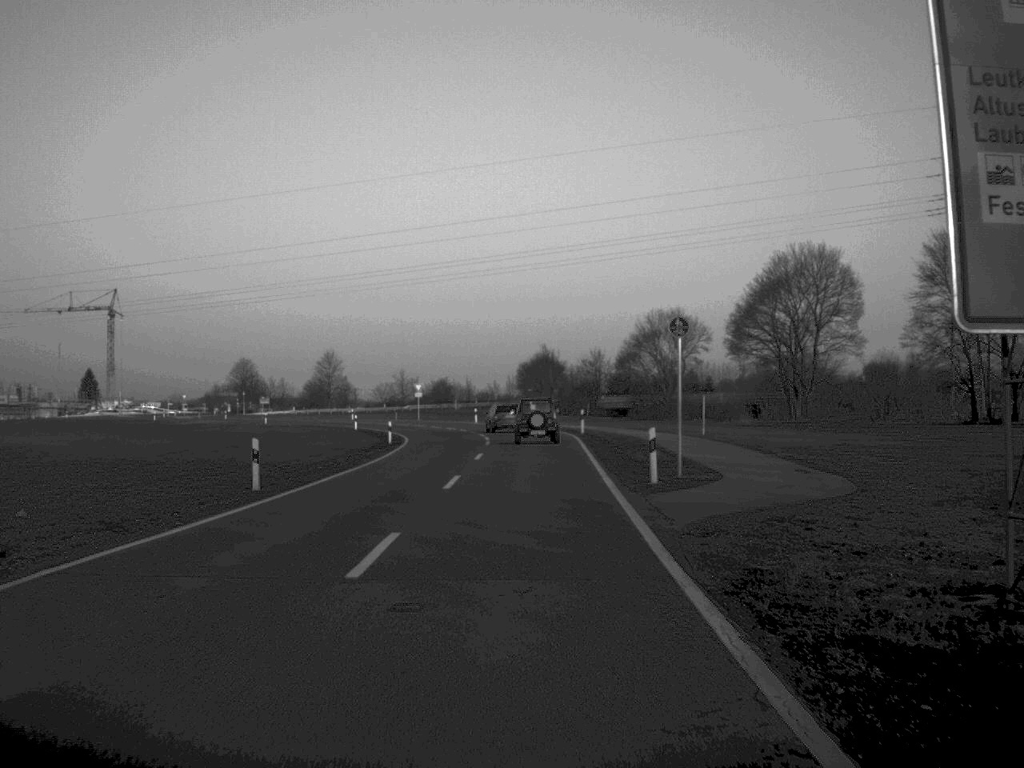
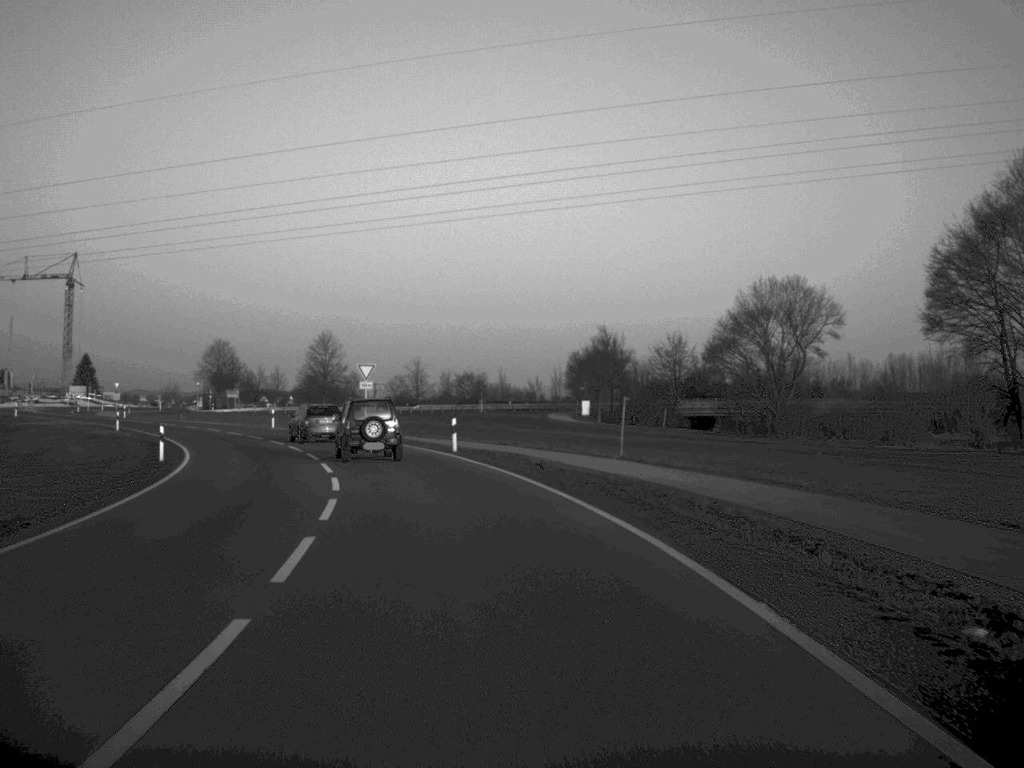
(+0.2, +54.2) m; -2°
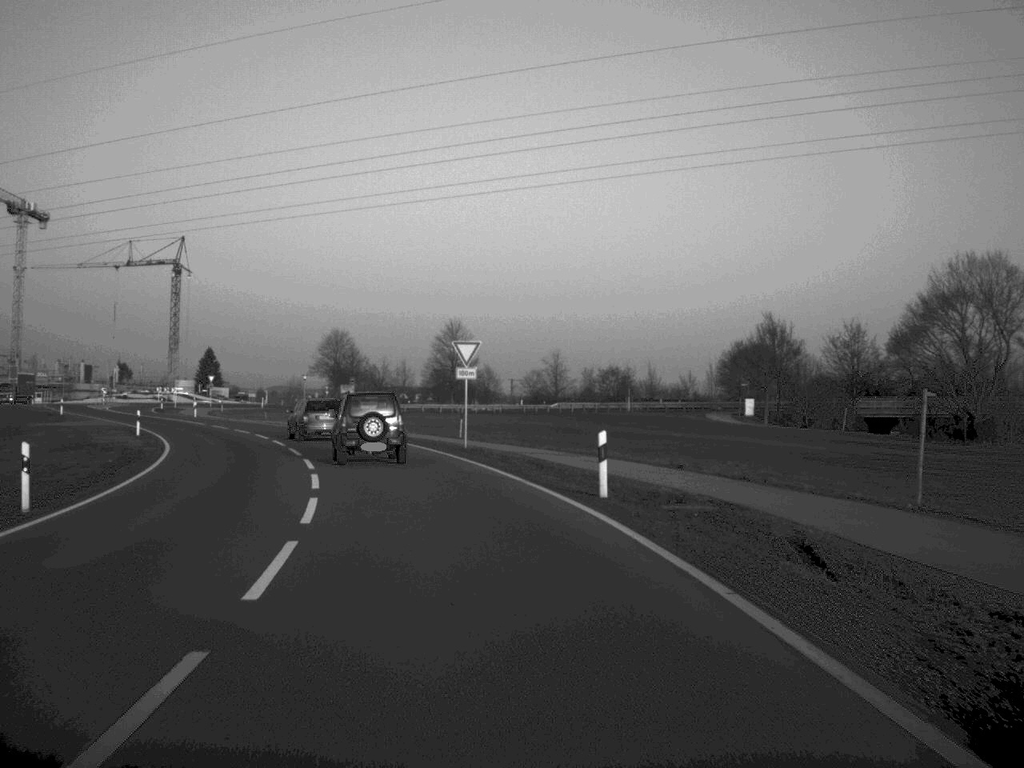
(-1.0, +19.2) m; -6°
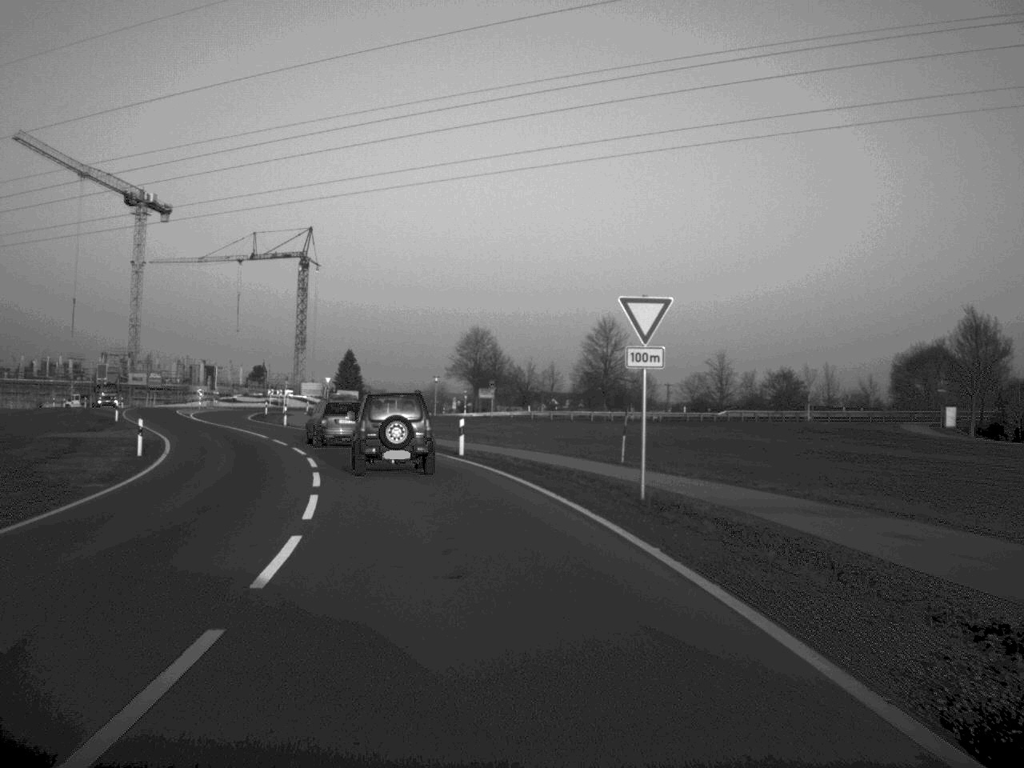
(-1.1, +17.6) m; -7°
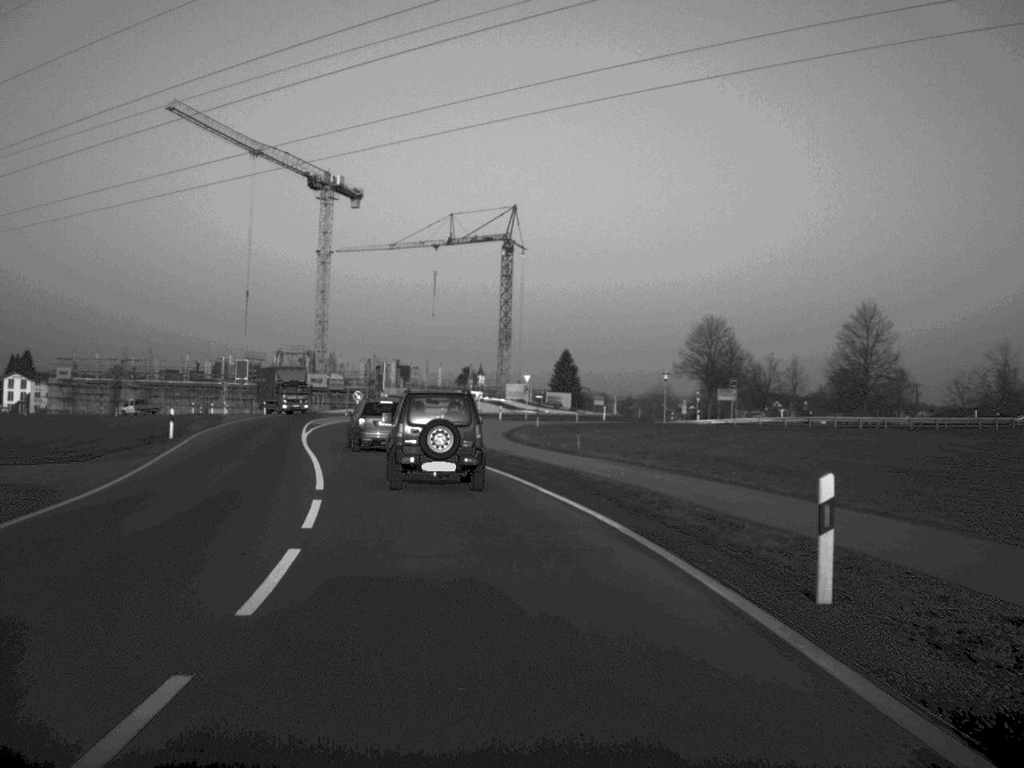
(-2.2, +25.7) m; -10°
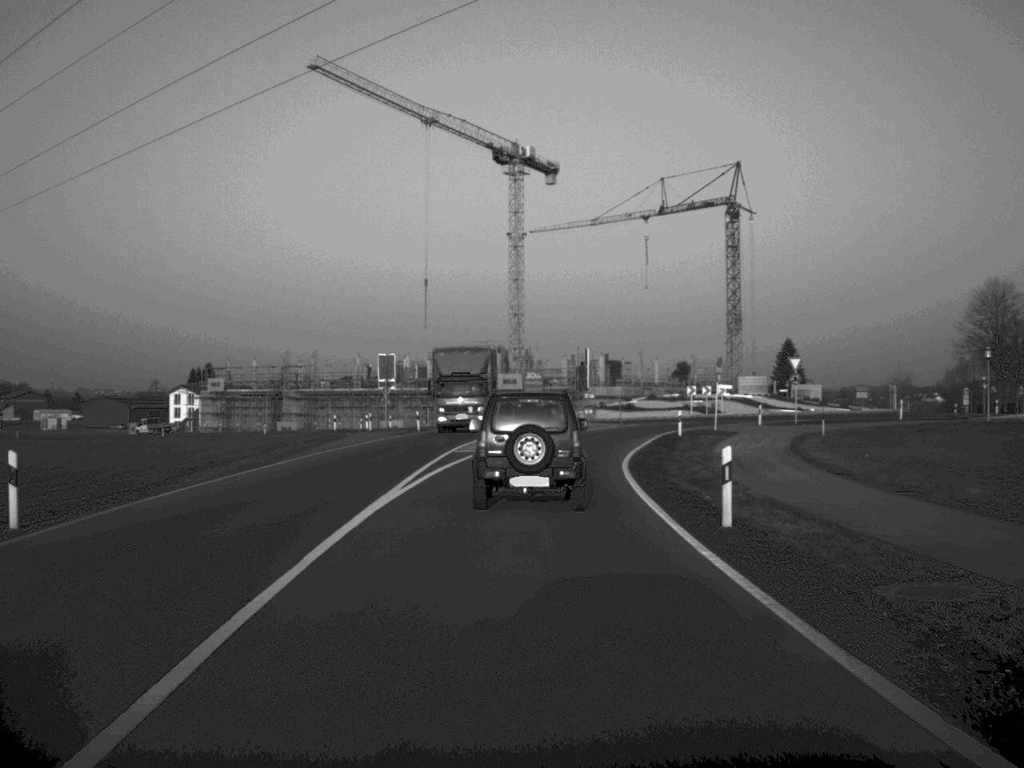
(-2.7, +28.6) m; -9°
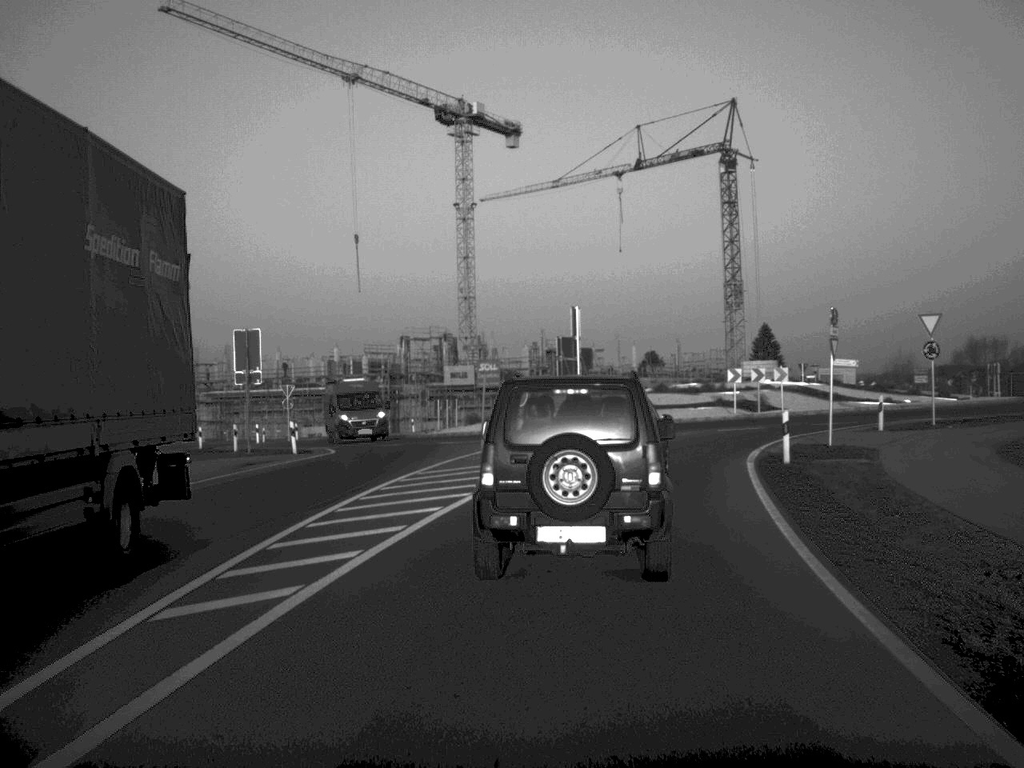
(+0.2, +26.7) m; +2°
